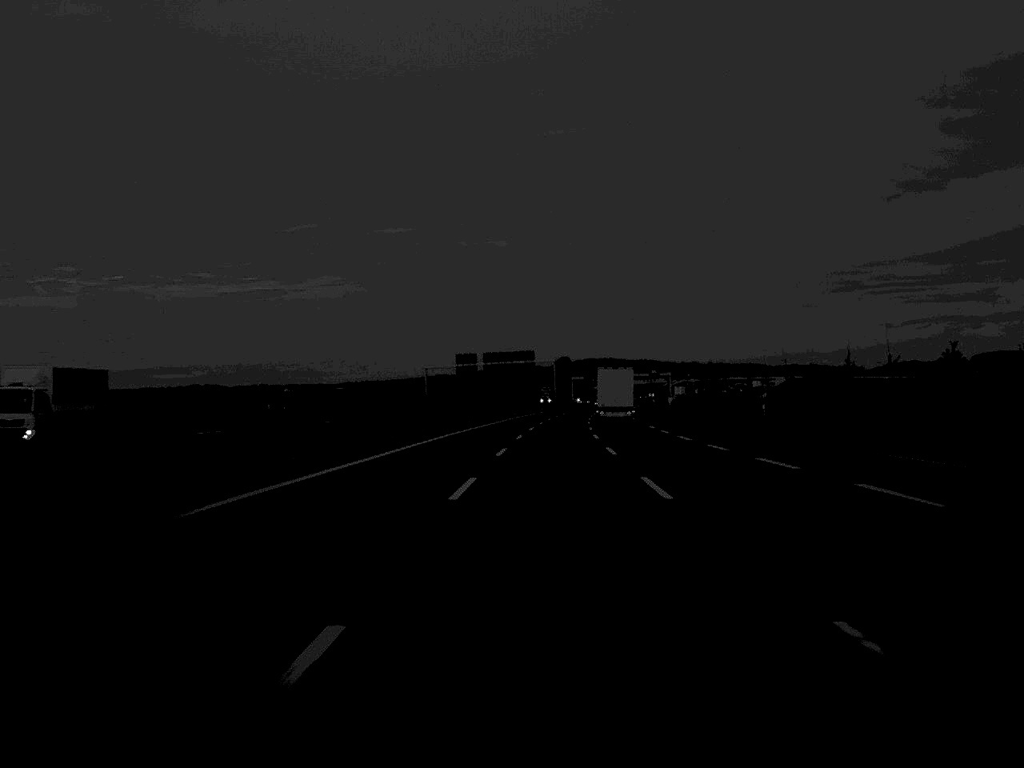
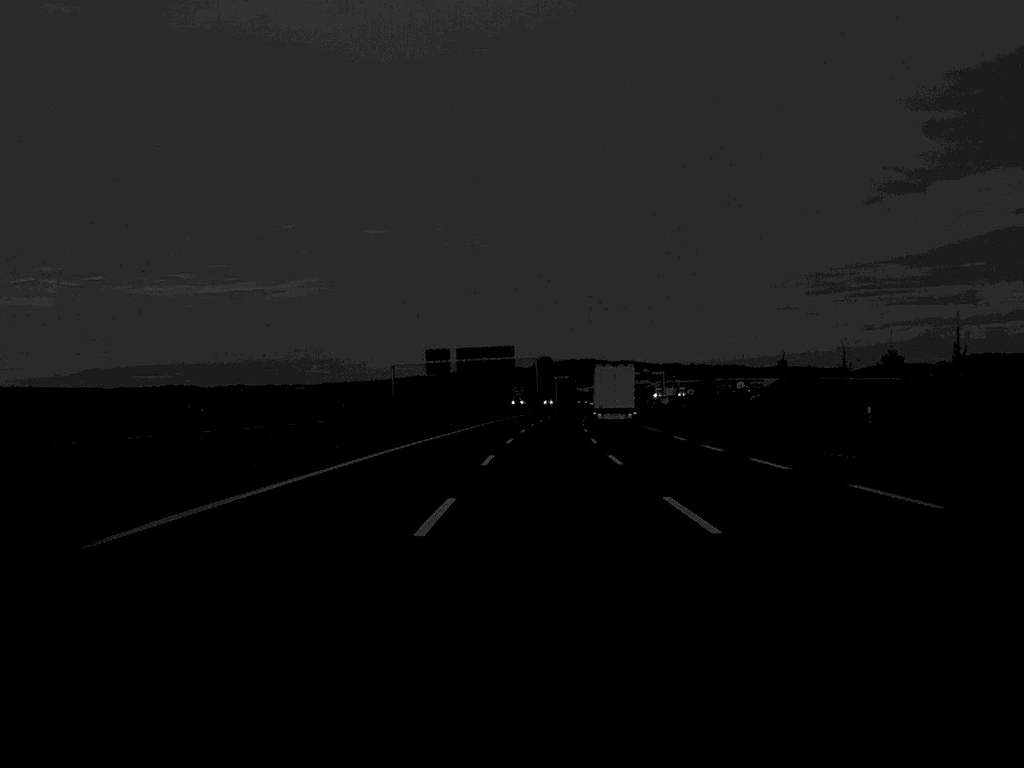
(+0.2, +23.5) m; +1°
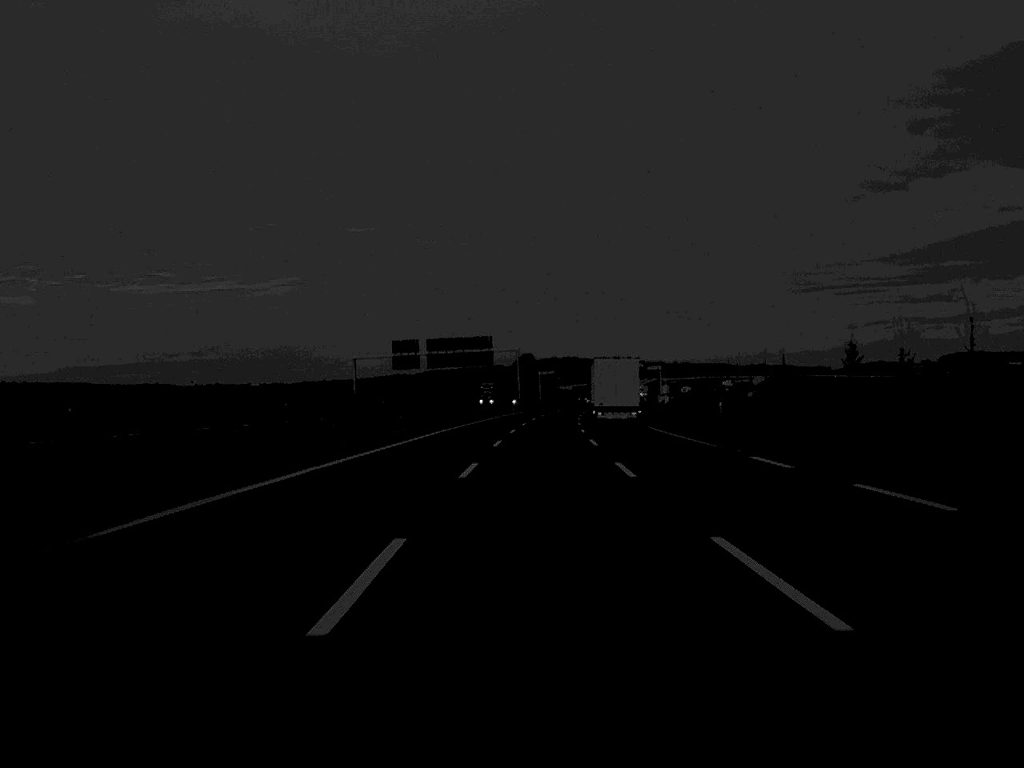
(+0.2, +24.6) m; +1°
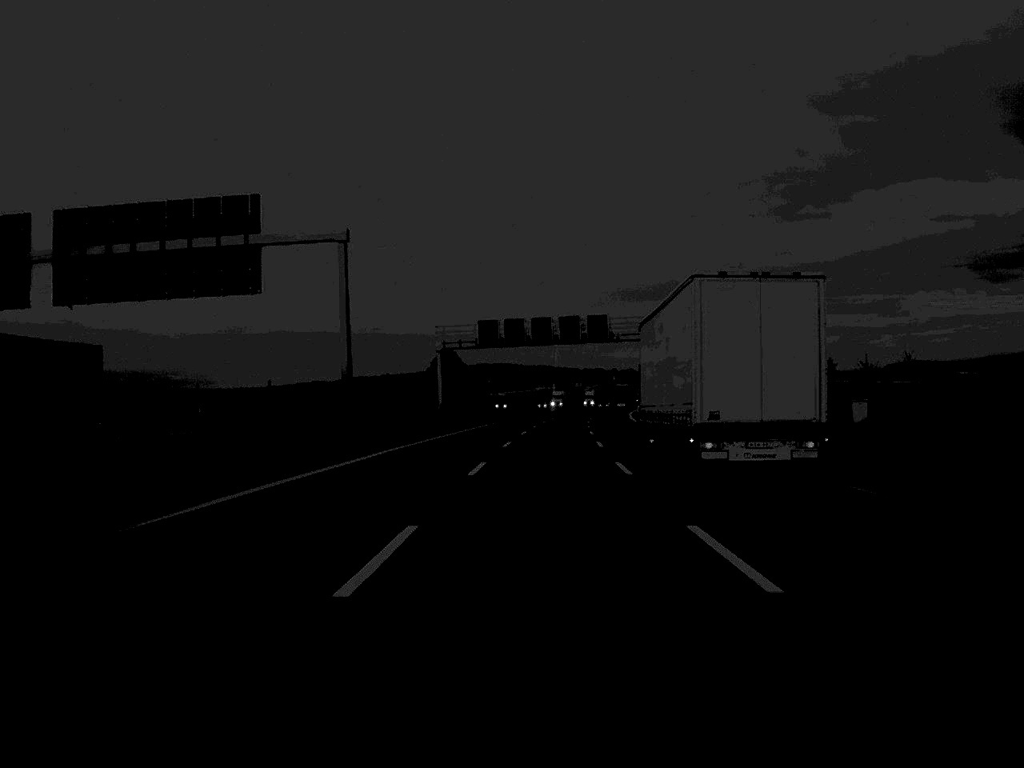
(+3.5, +123.2) m; +3°
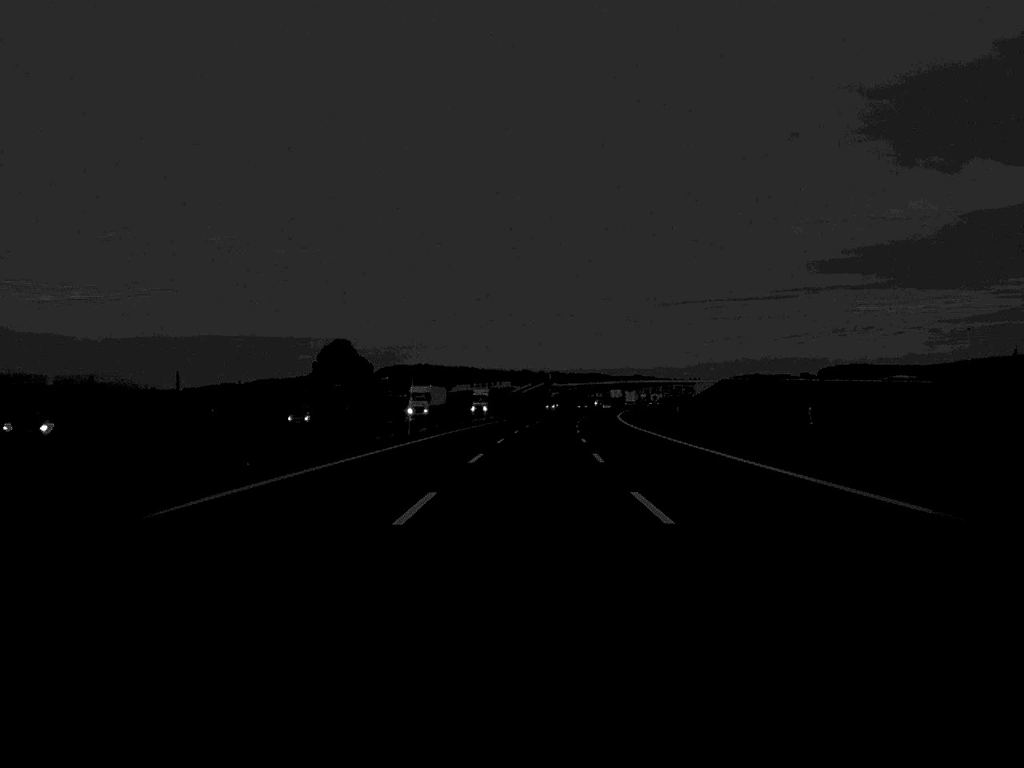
(+3.2, +100.8) m; +3°
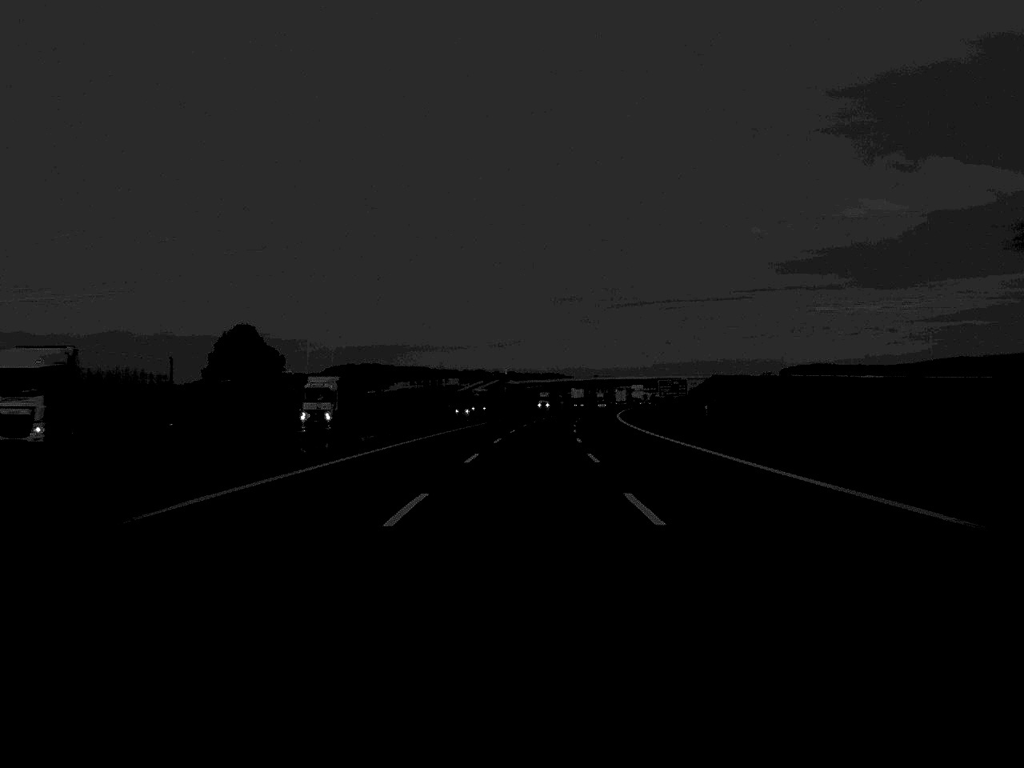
(+1.3, +71.7) m; +2°
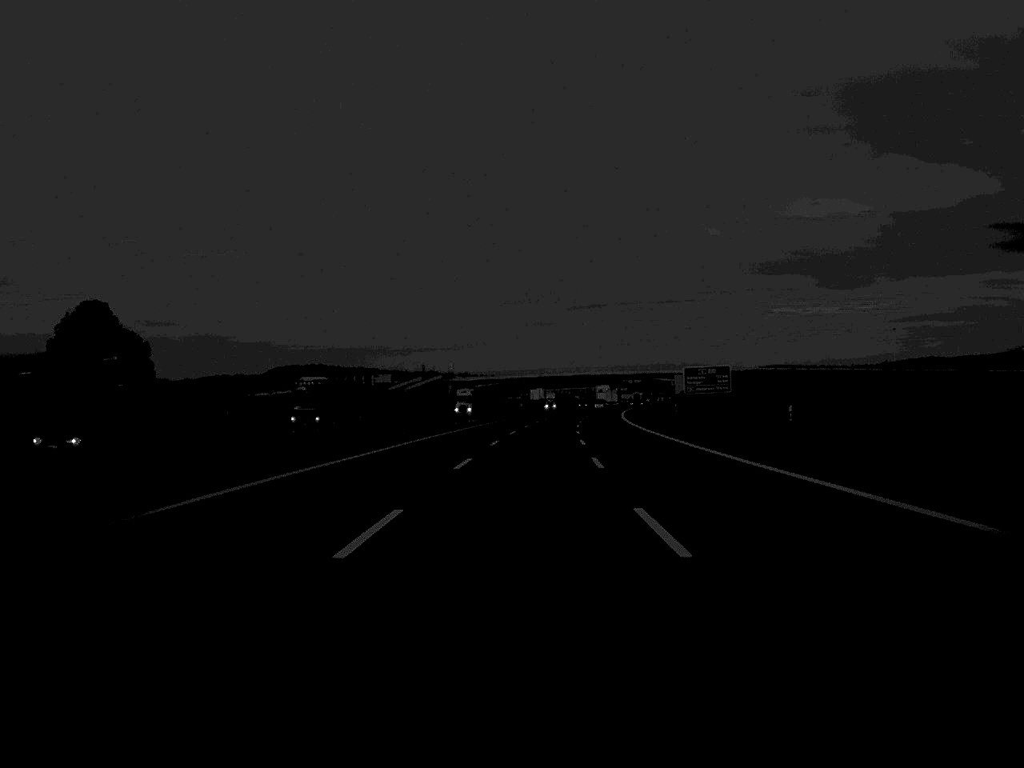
(+1.3, +75.1) m; +2°
